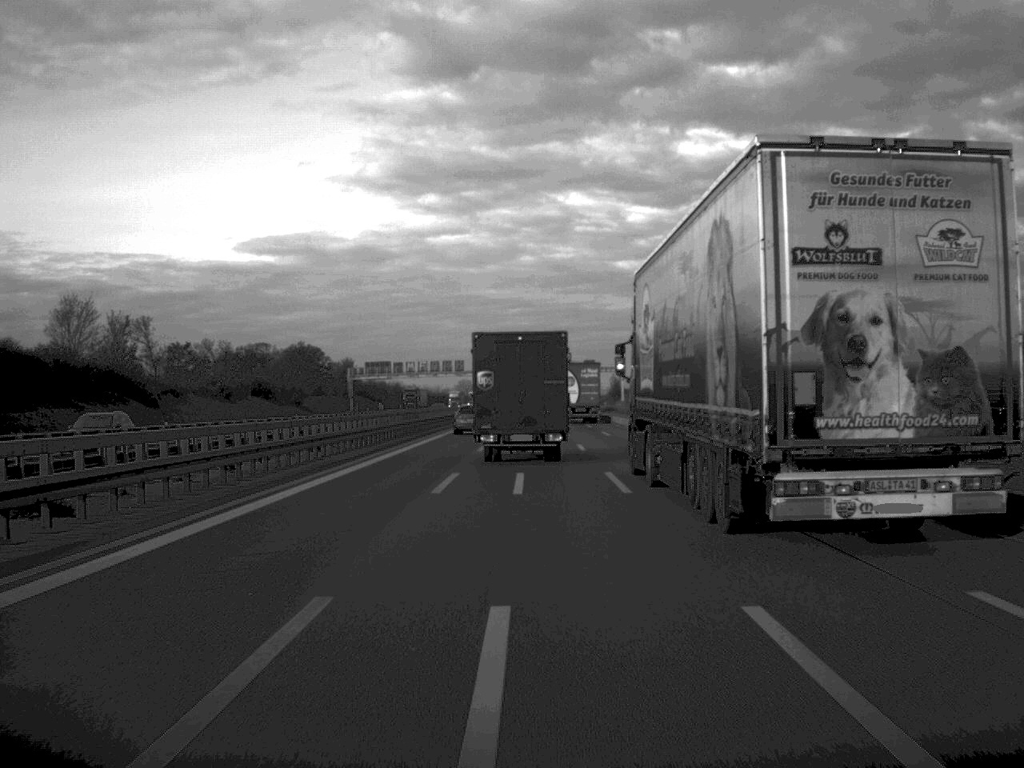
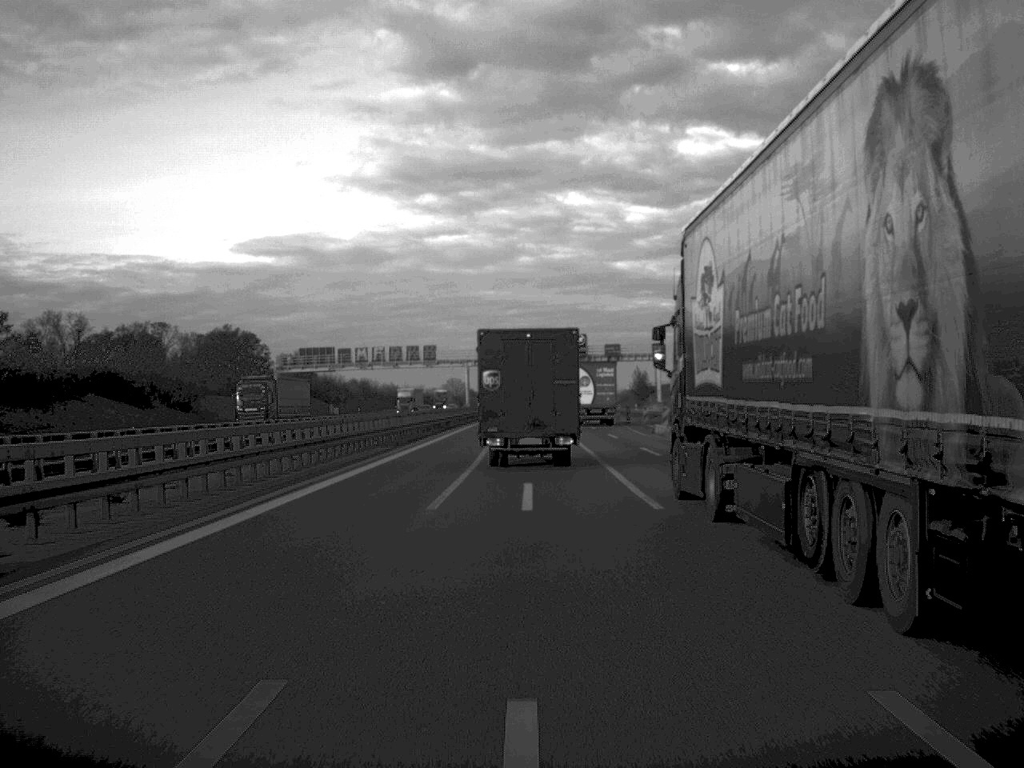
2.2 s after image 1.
(0.0, +56.2) m; 0°
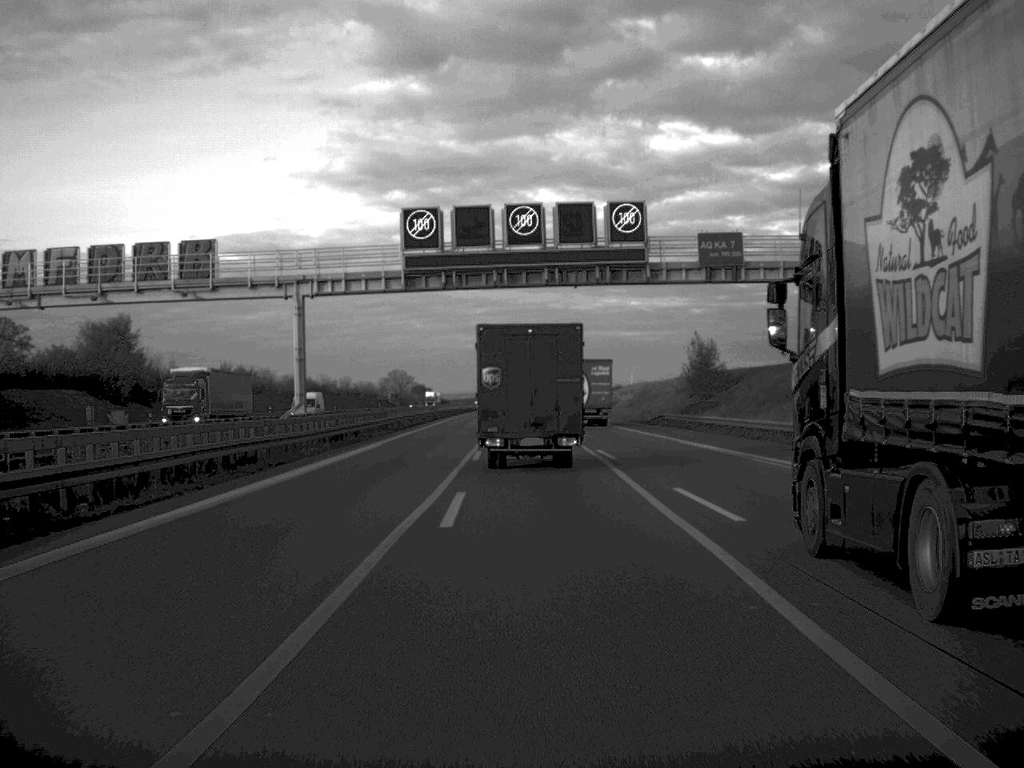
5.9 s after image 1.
(+0.9, +92.1) m; +1°
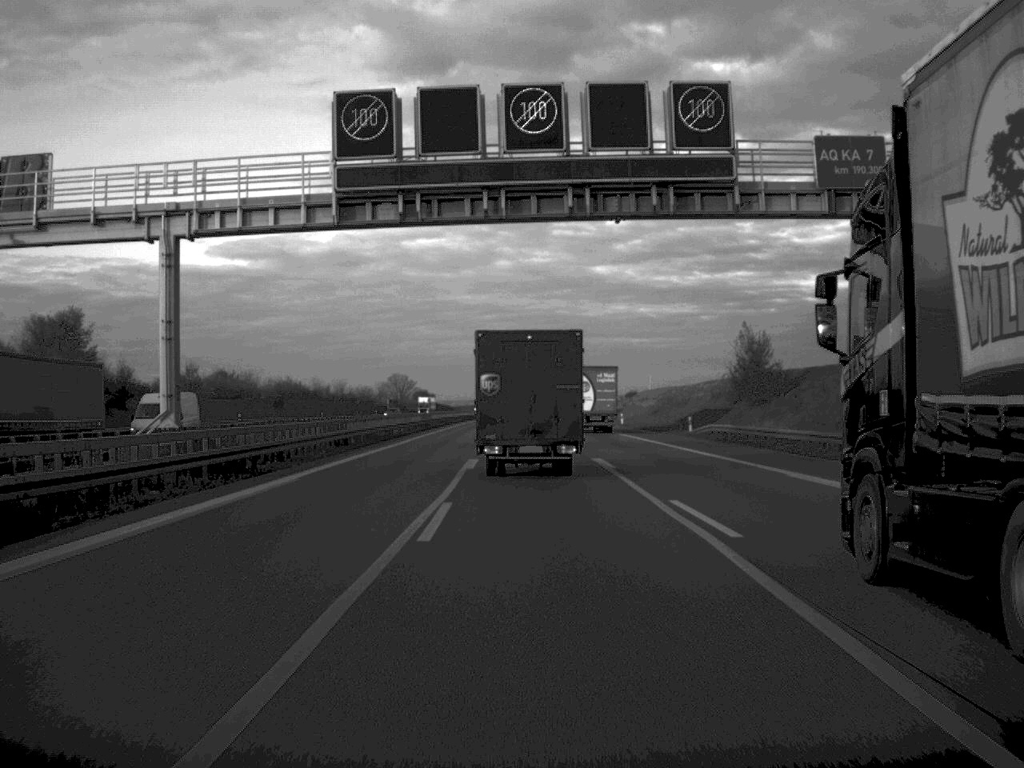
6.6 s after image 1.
(-0.1, +19.3) m; 0°
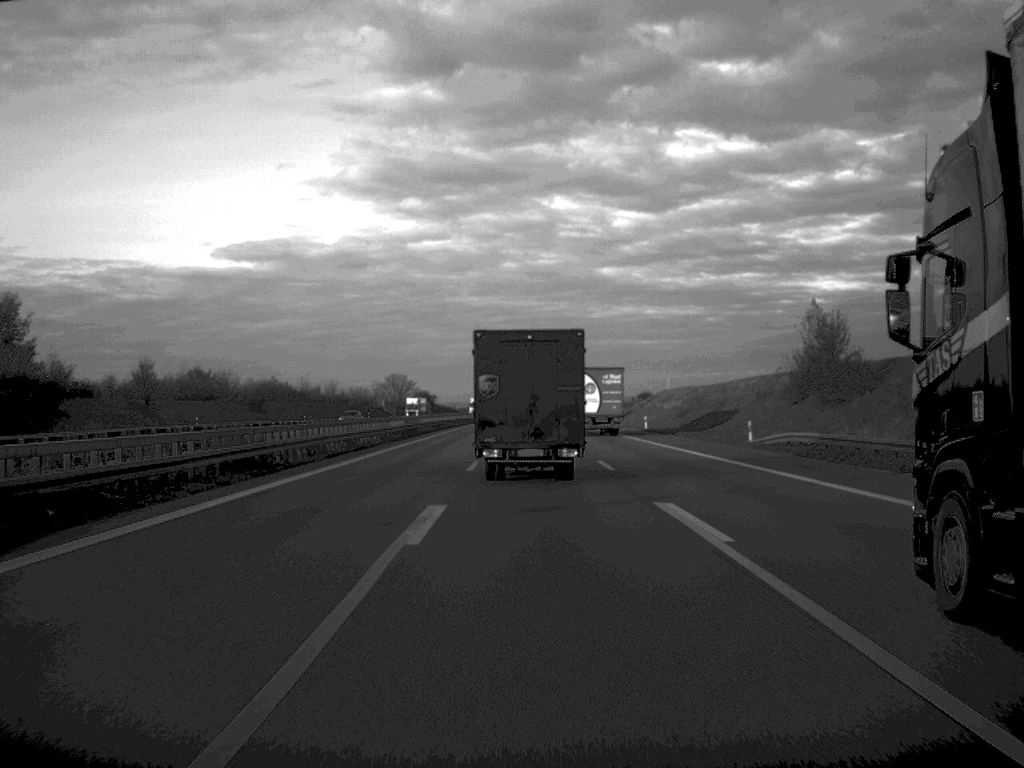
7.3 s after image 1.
(0.0, +18.2) m; 0°
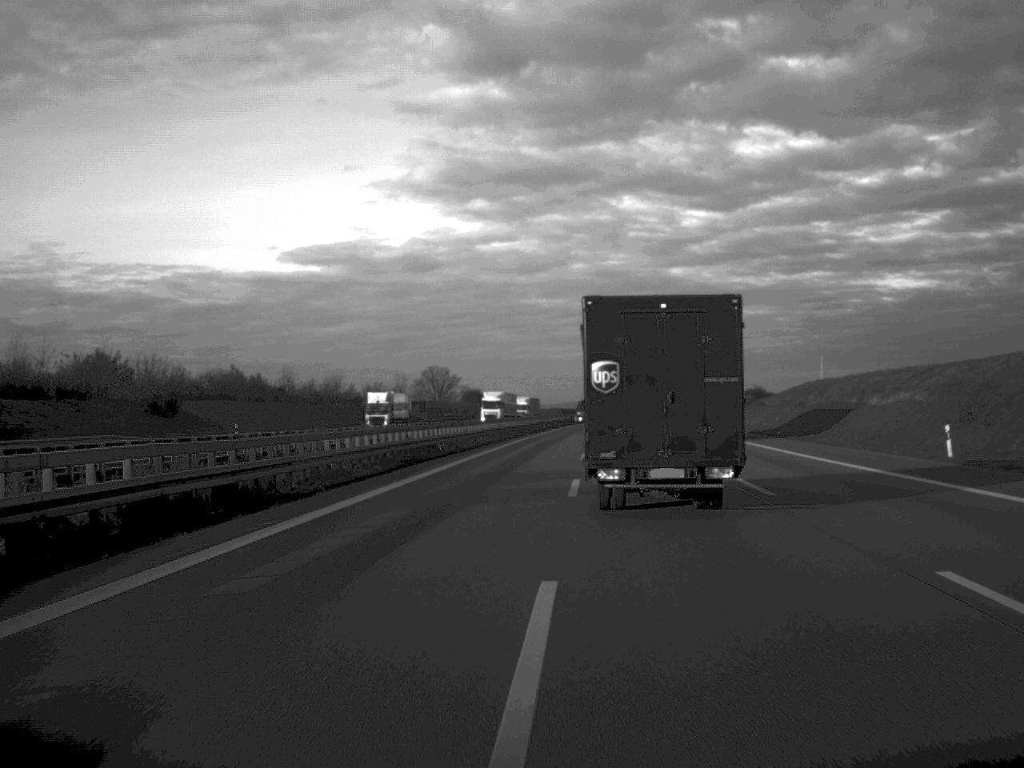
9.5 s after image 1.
(-1.4, +62.8) m; -3°
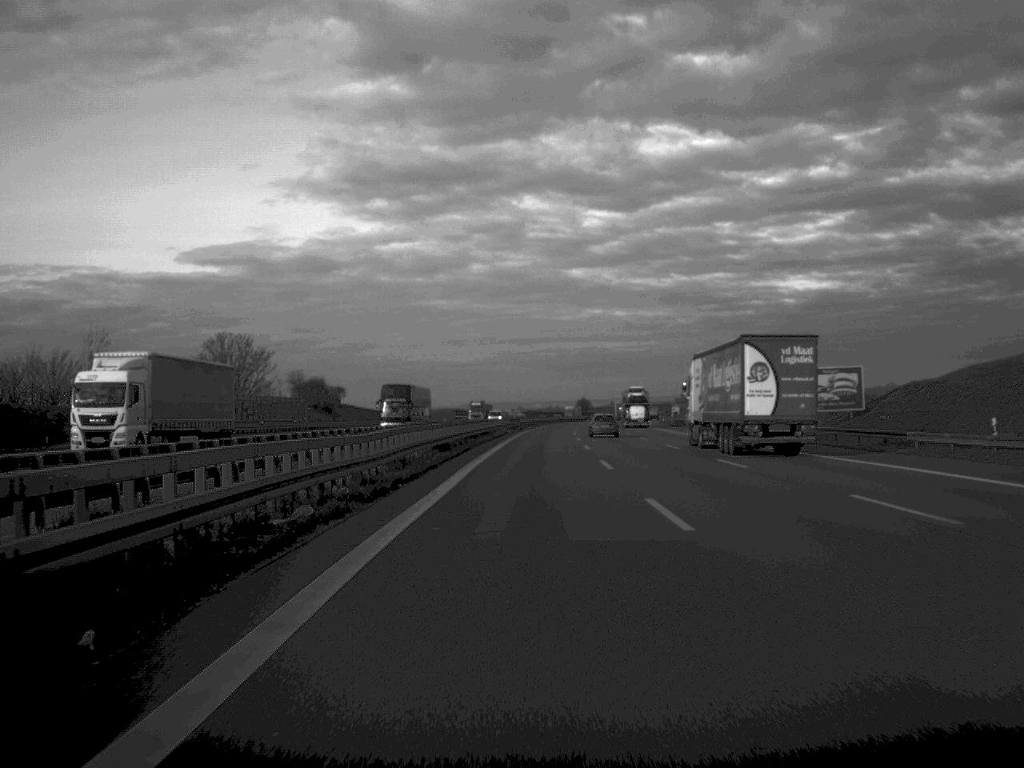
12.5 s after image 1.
(+3.5, +98.0) m; +5°
